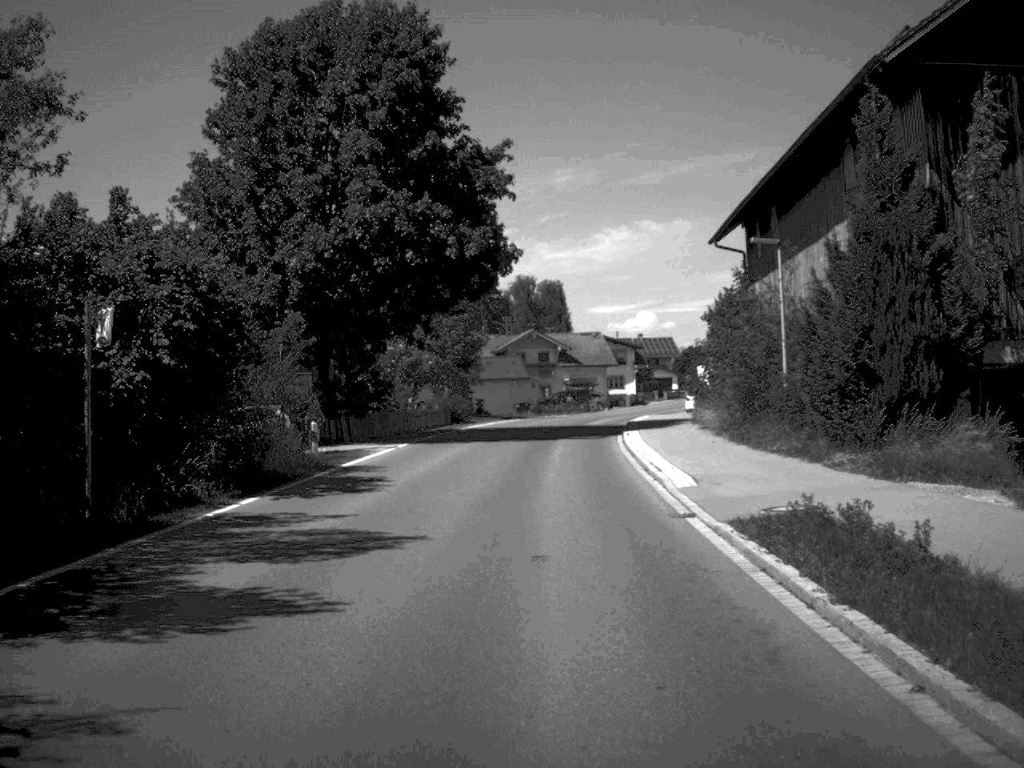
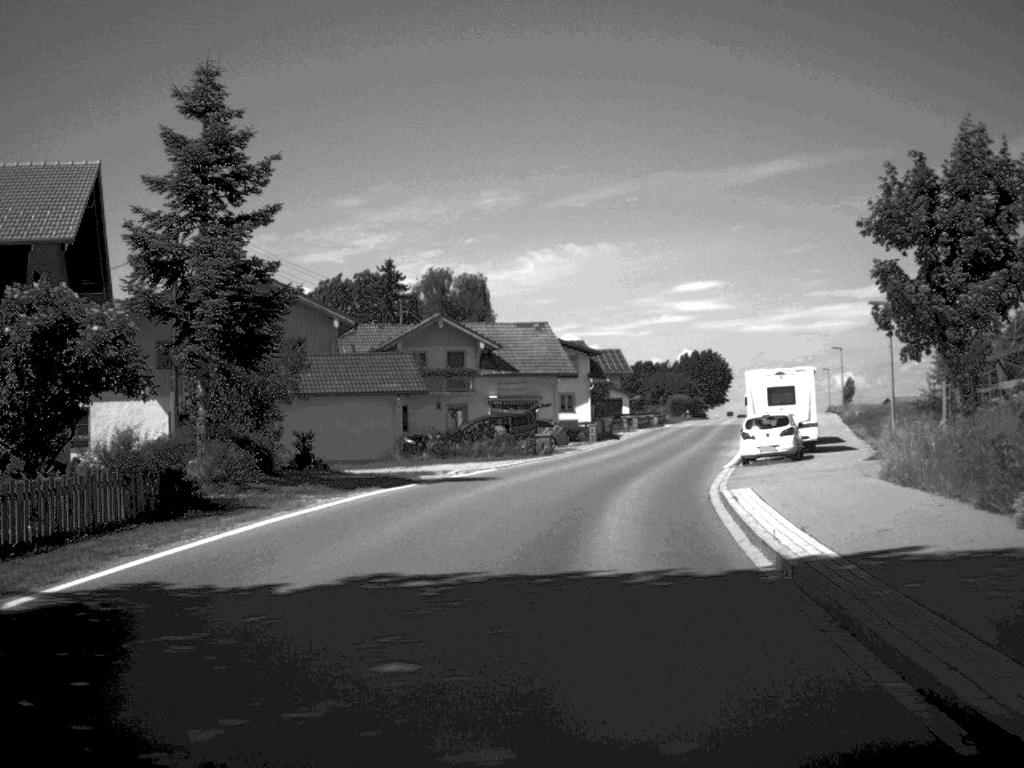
(+0.8, +38.4) m; +3°
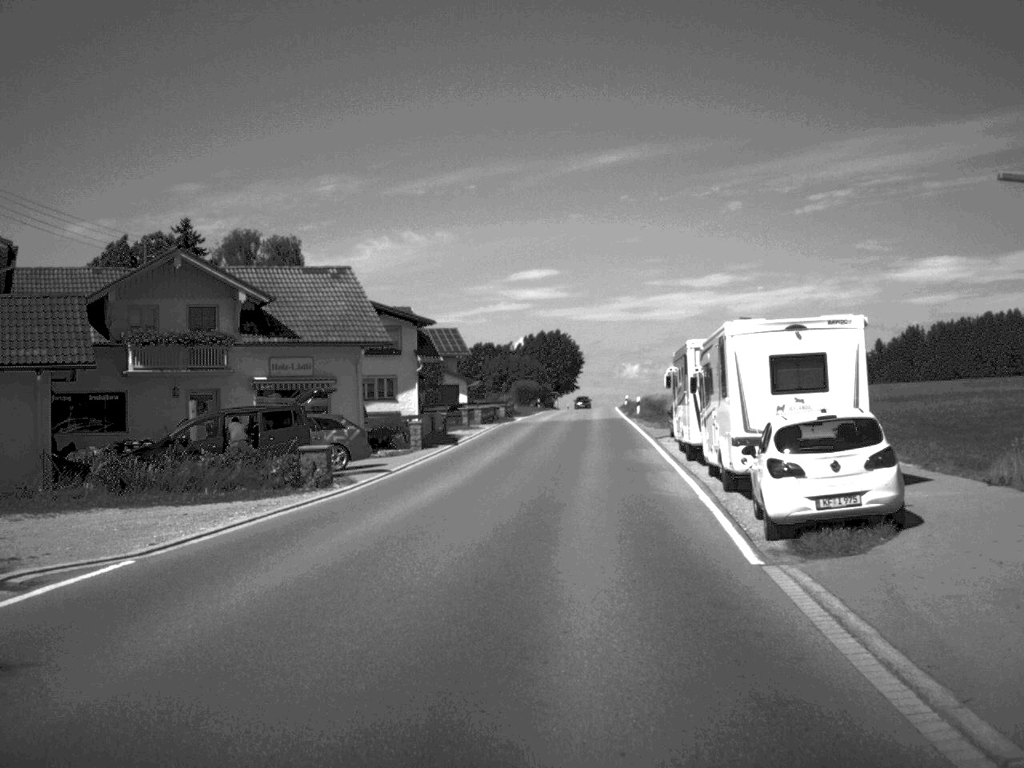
(+1.3, +22.0) m; +7°
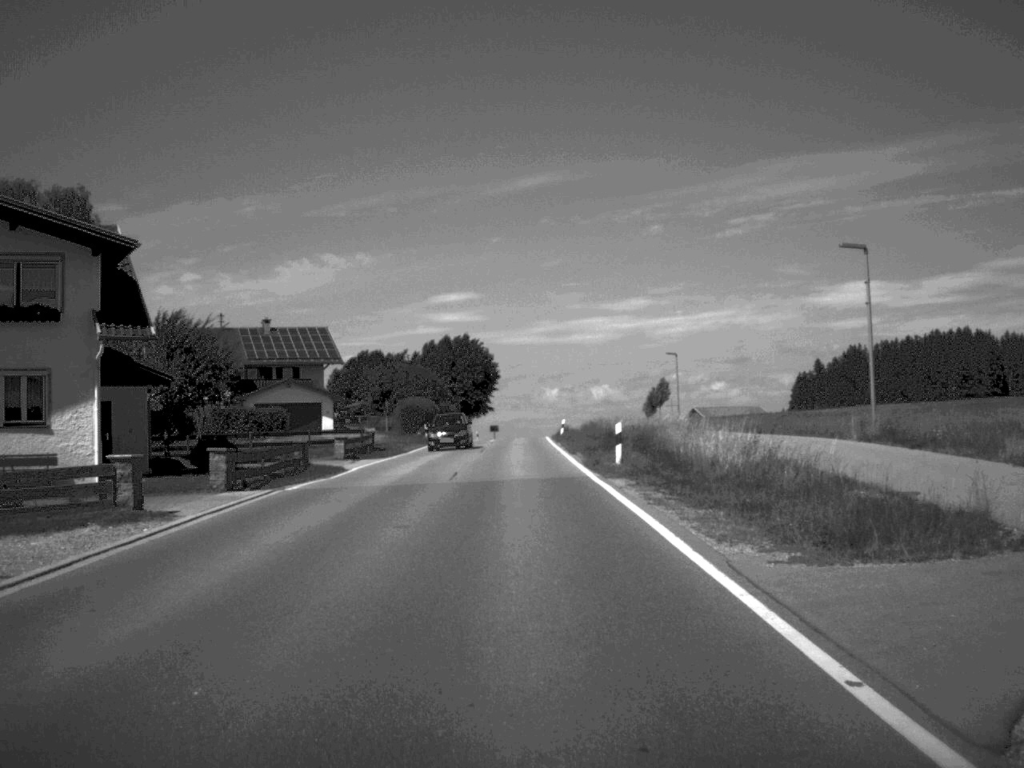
(+1.8, +38.0) m; +3°
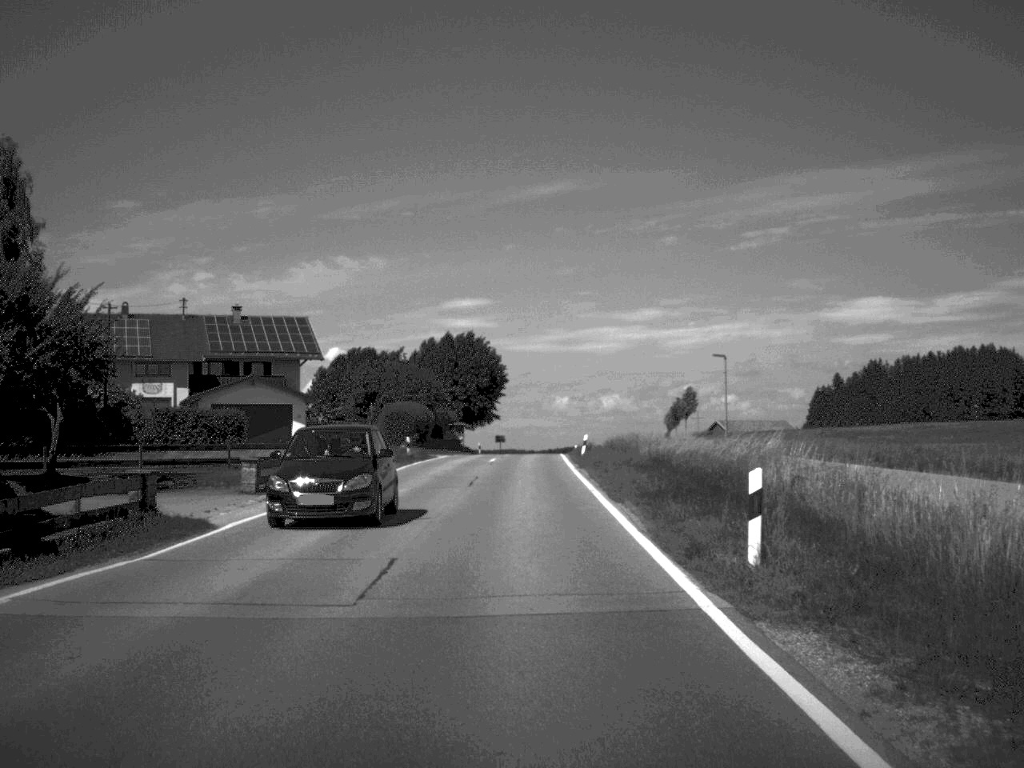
(-0.1, +15.4) m; -1°
